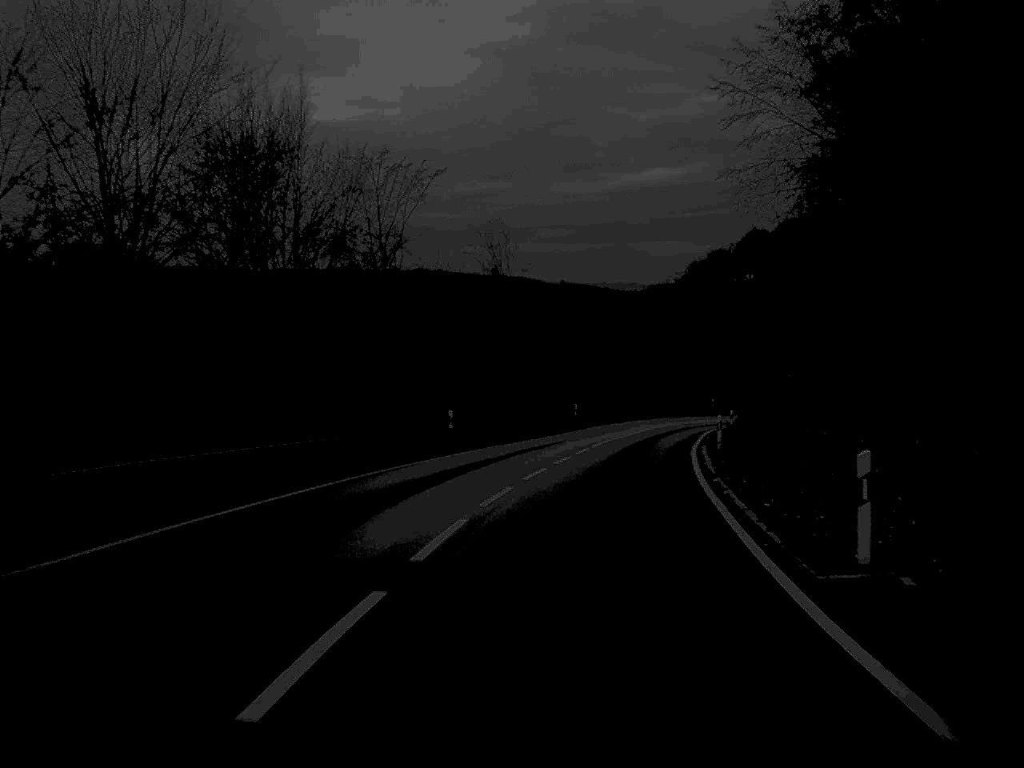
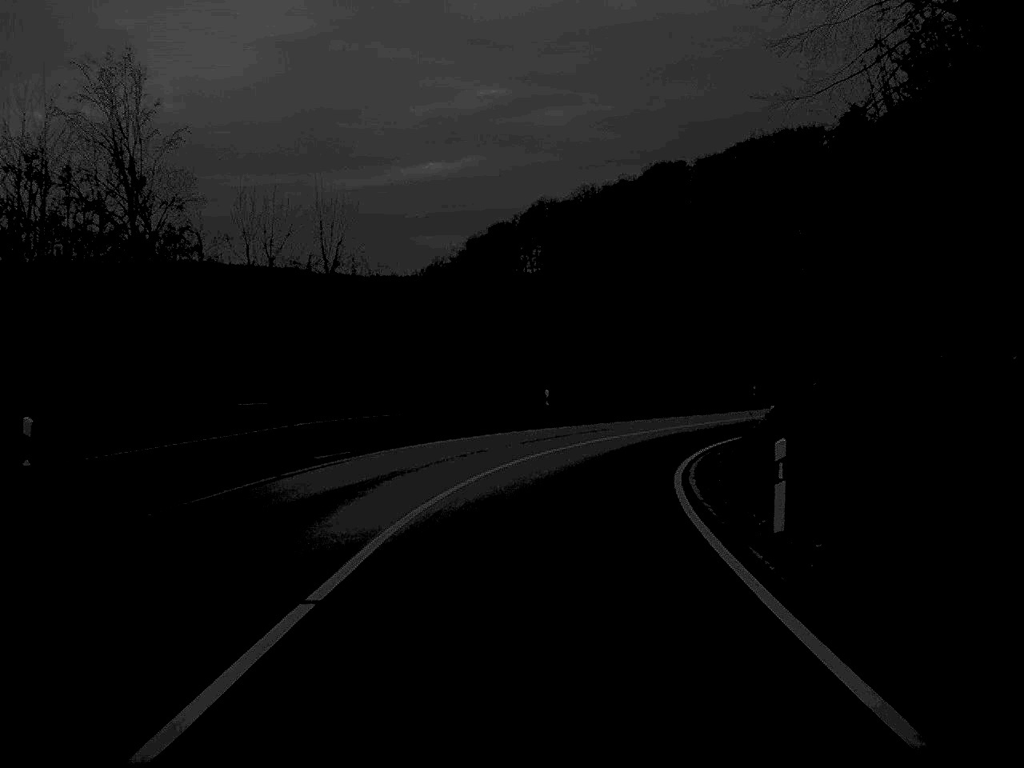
(+5.6, +54.6) m; +10°
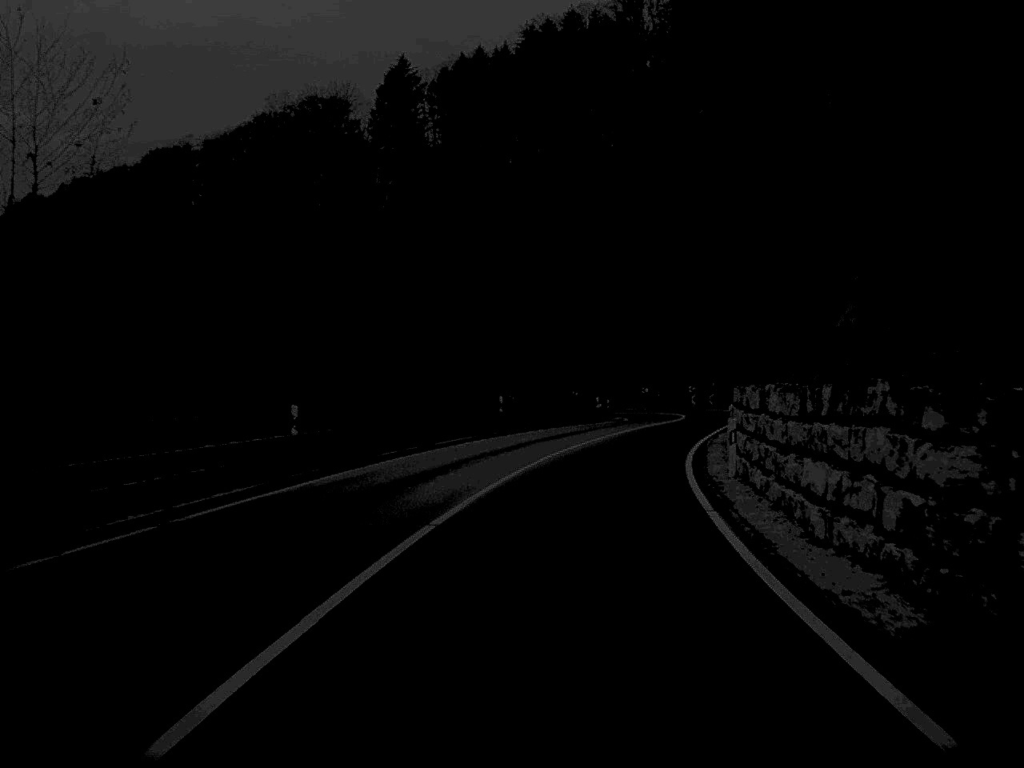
(+8.9, +51.5) m; +22°
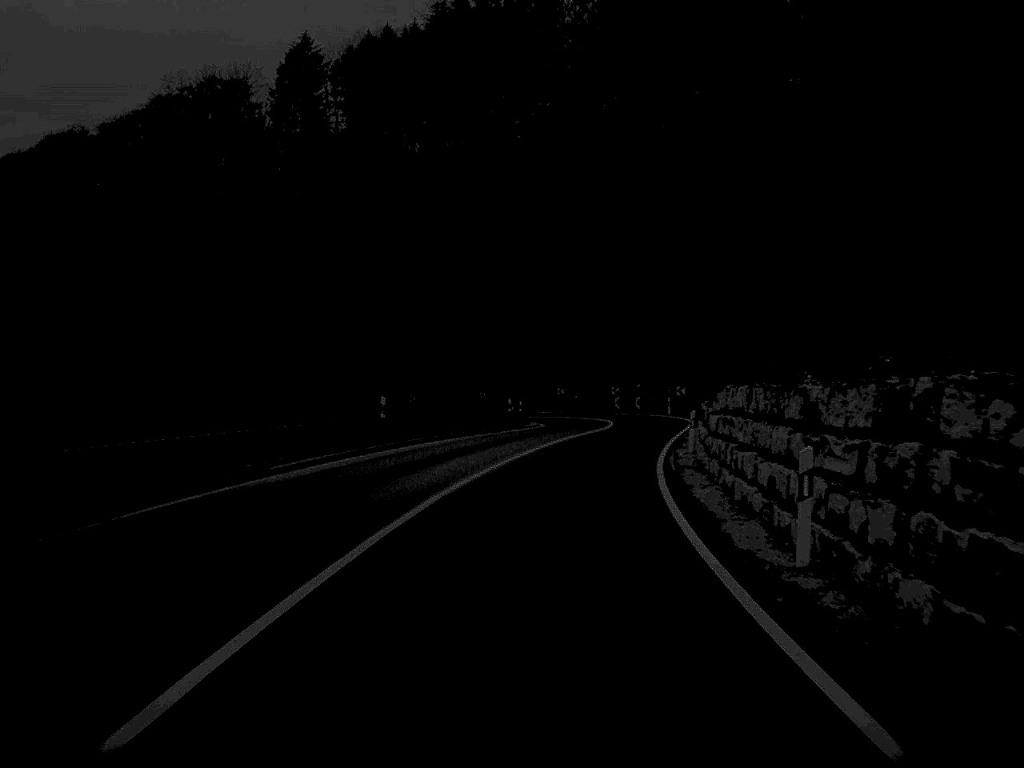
(+0.4, +12.0) m; +4°
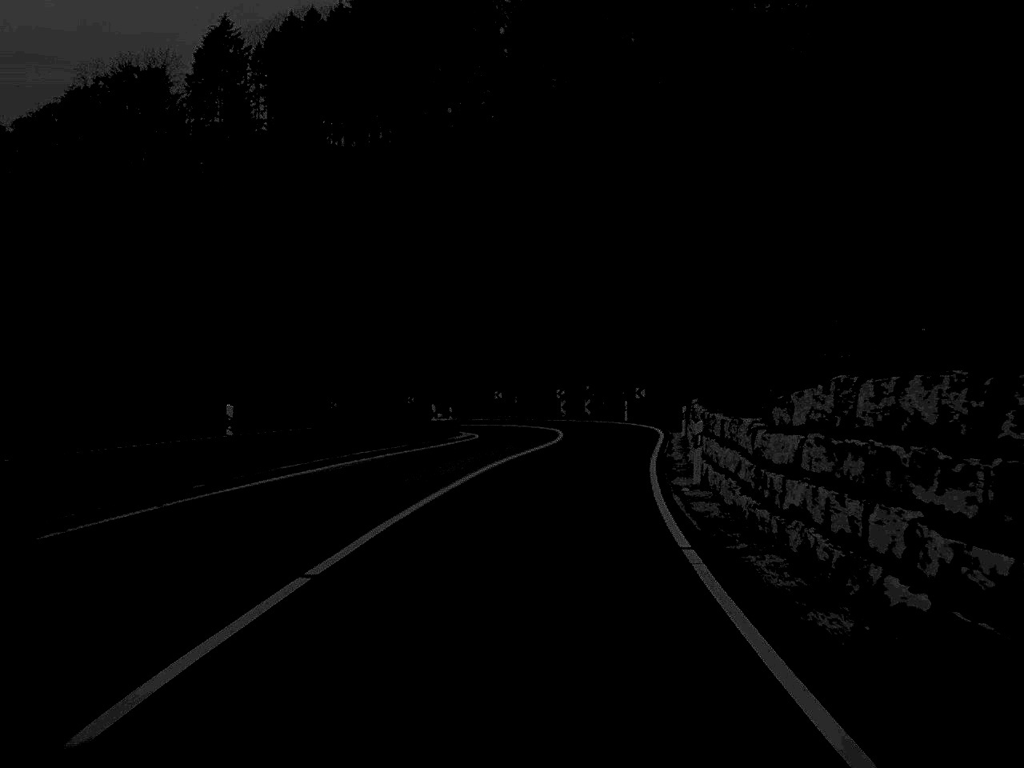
(+0.3, +11.8) m; +3°
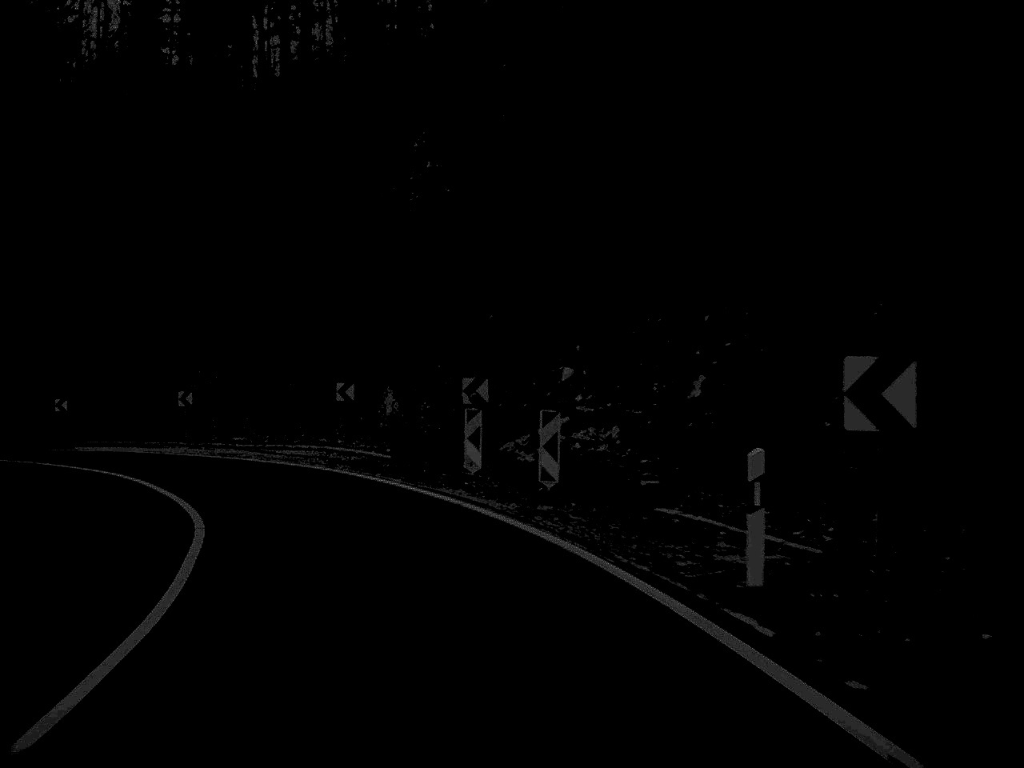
(+3.3, +55.5) m; -2°
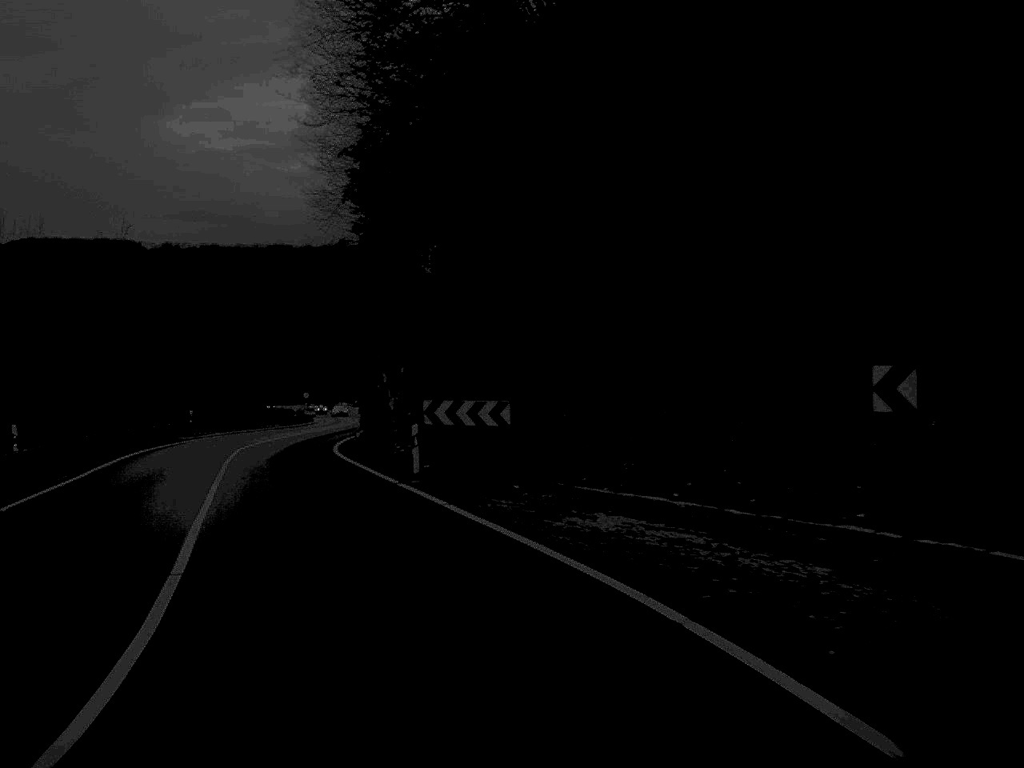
(-12.3, +35.9) m; -41°
